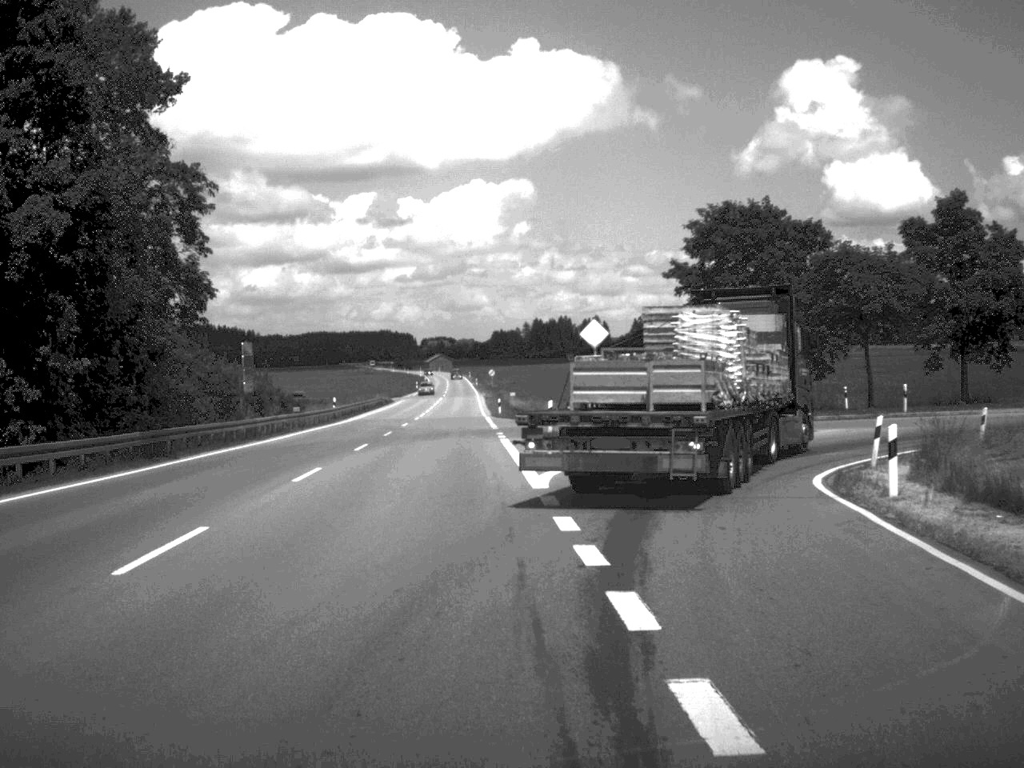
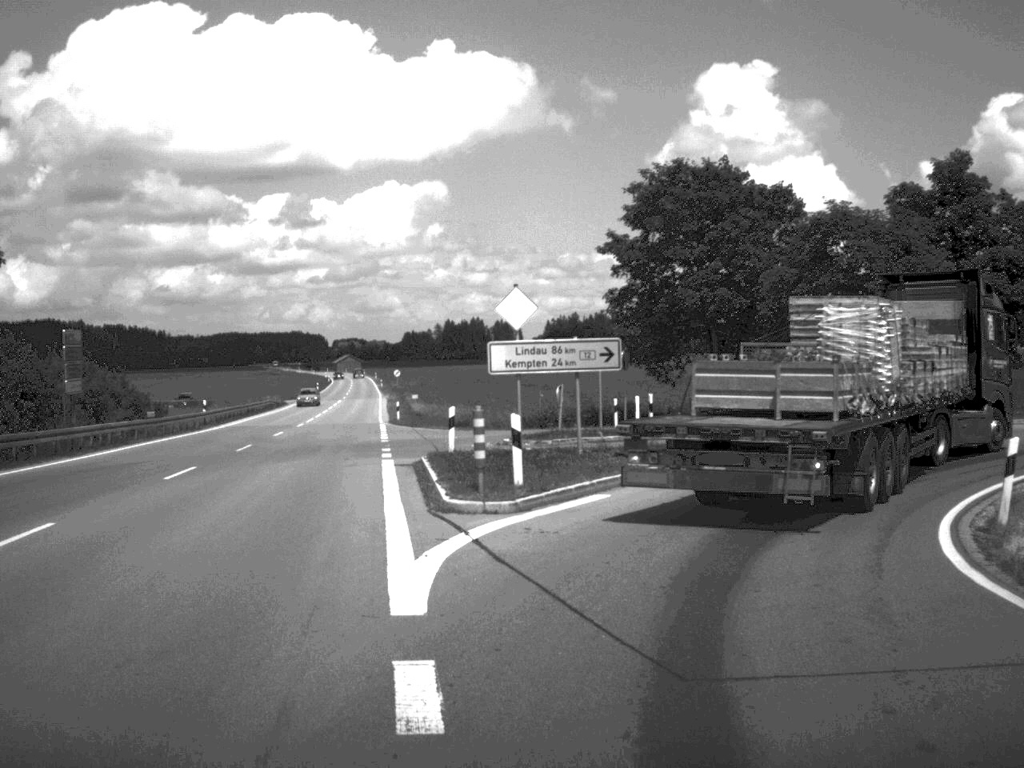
(+0.3, +11.3) m; +4°
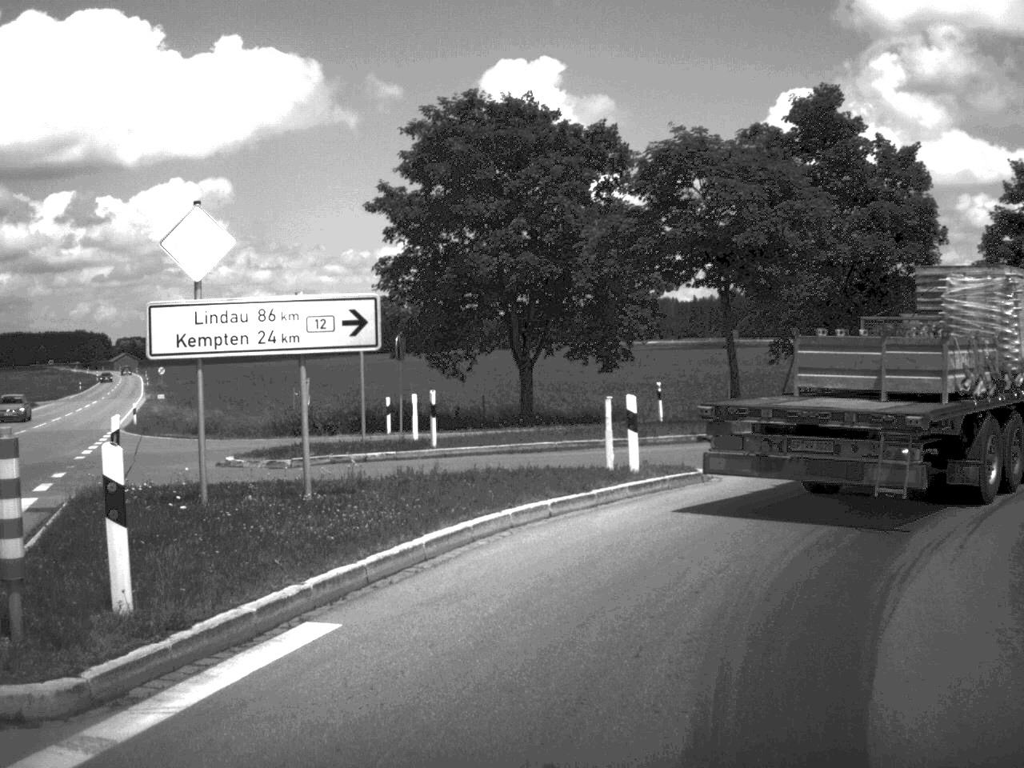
(+0.7, +10.2) m; +10°
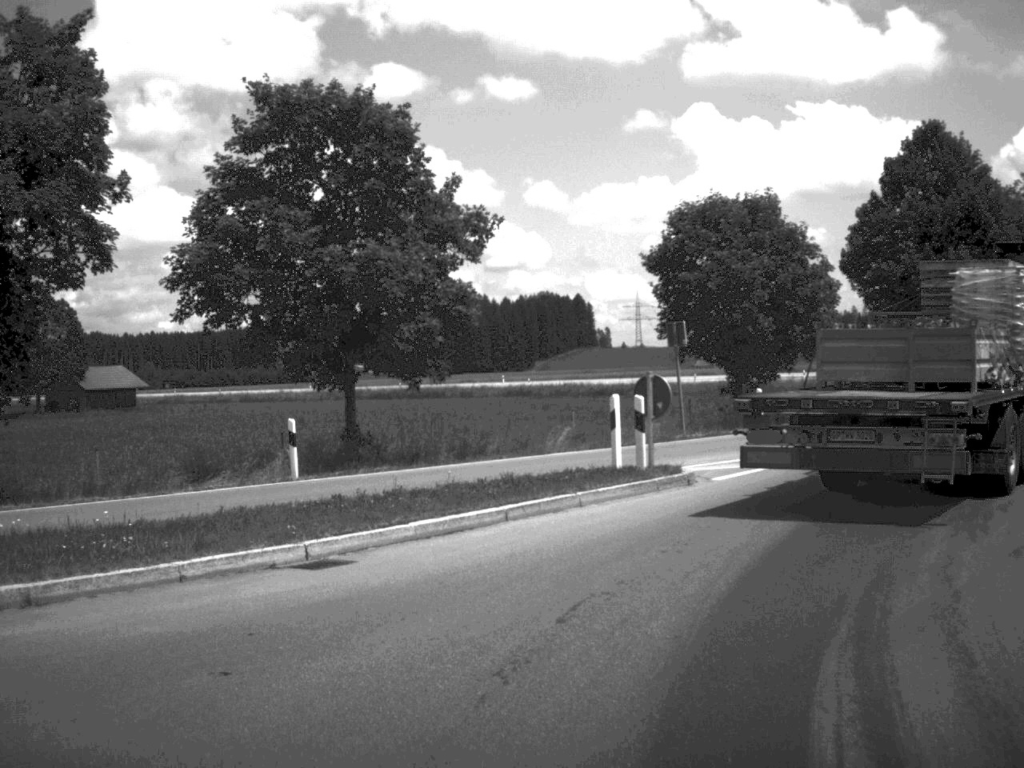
(+5.3, +17.3) m; +36°
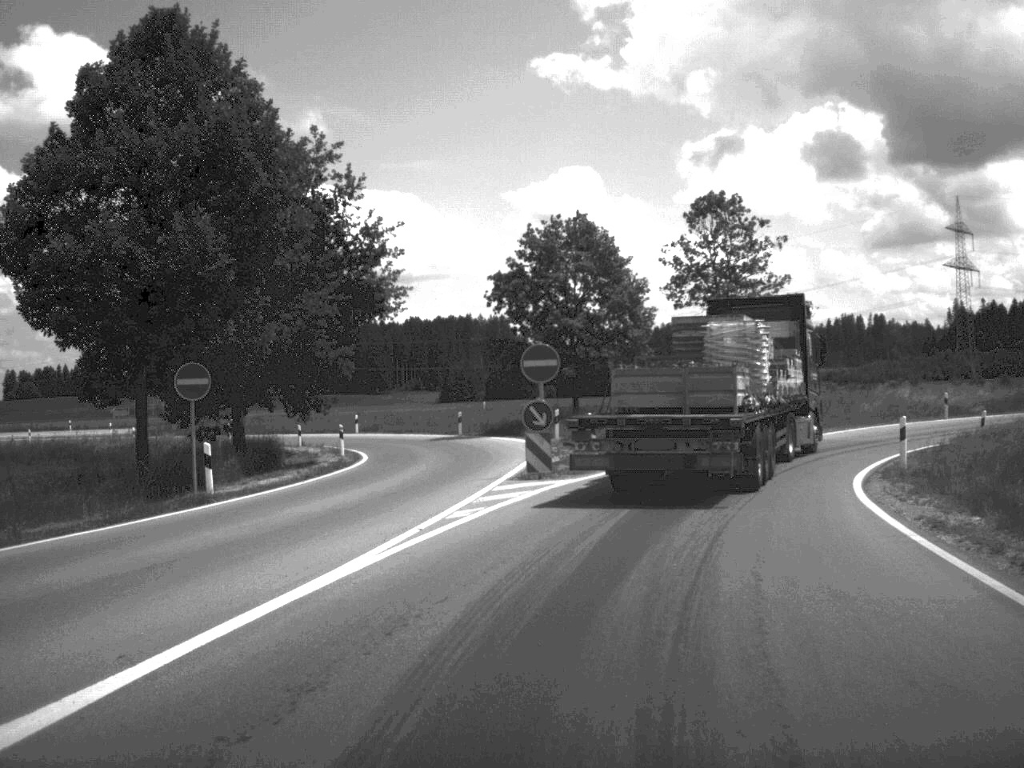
(+6.9, +20.0) m; +32°
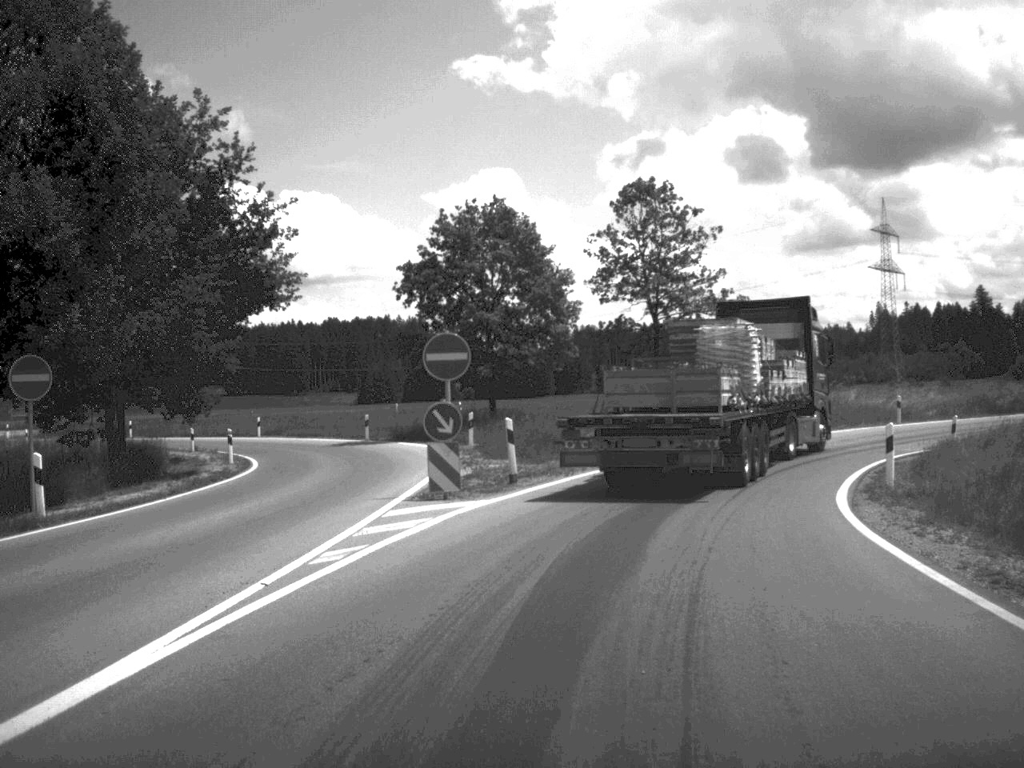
(+0.1, +4.5) m; +4°
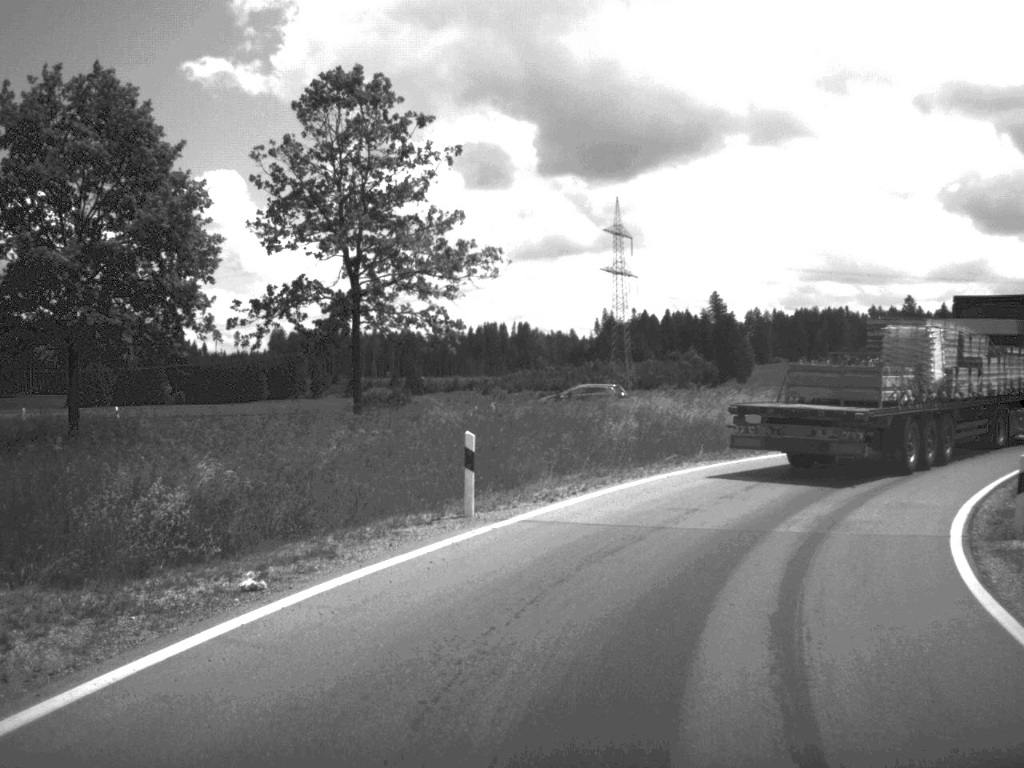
(+2.2, +19.8) m; +12°
